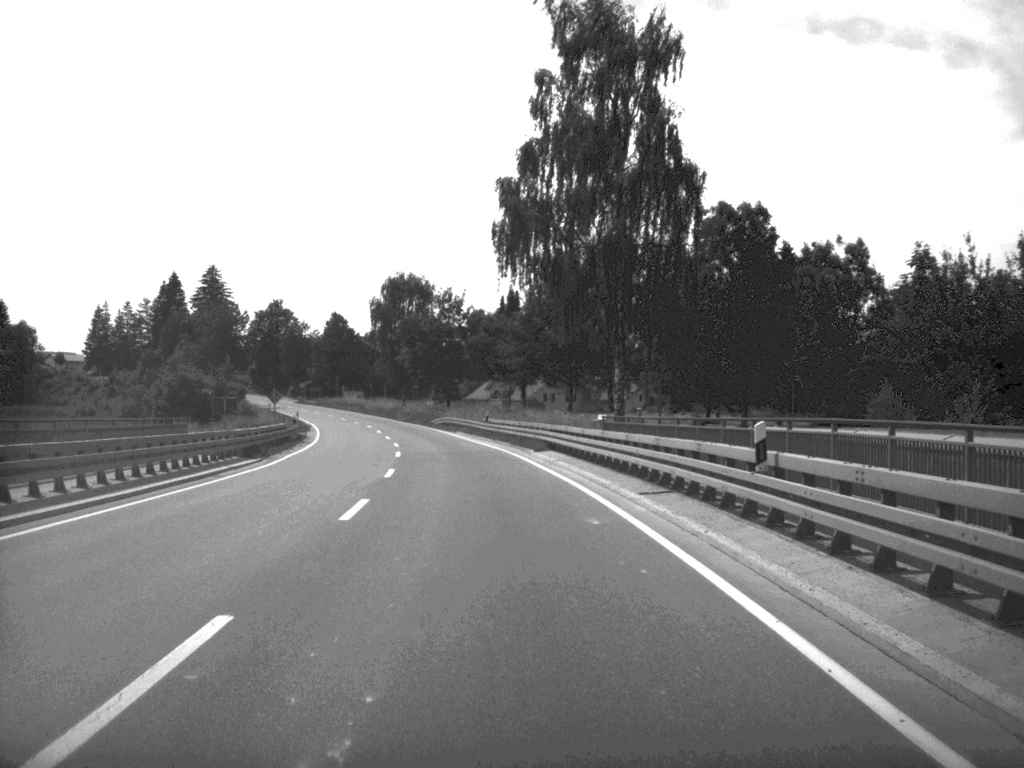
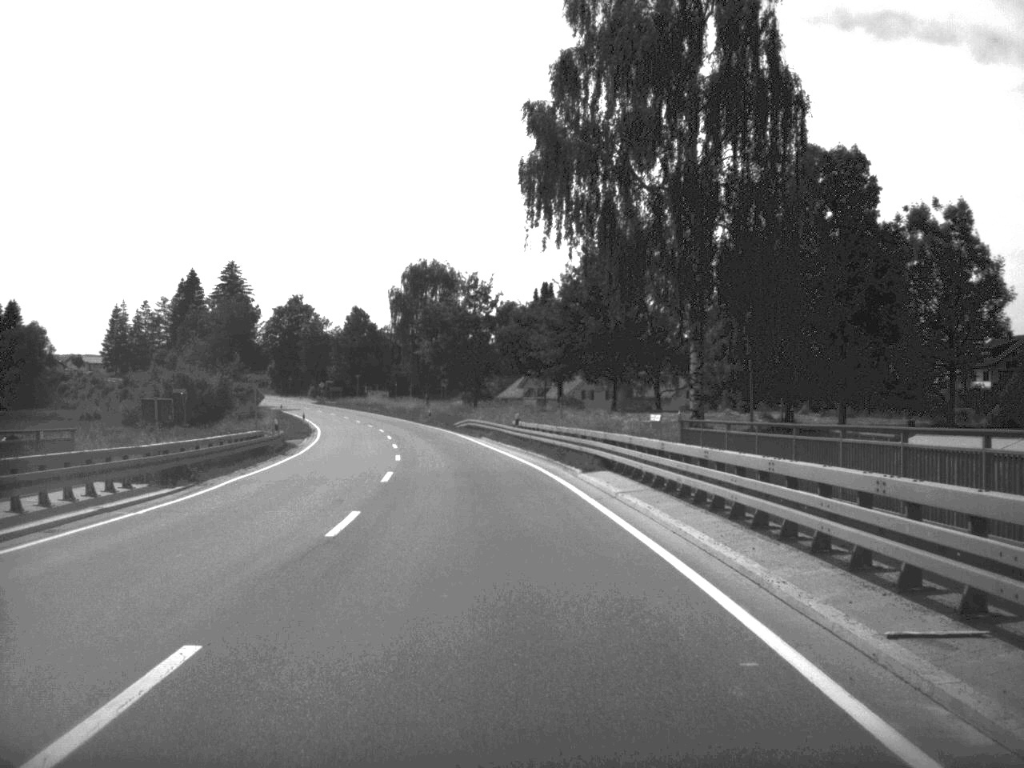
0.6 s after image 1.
(-0.2, +12.6) m; -2°
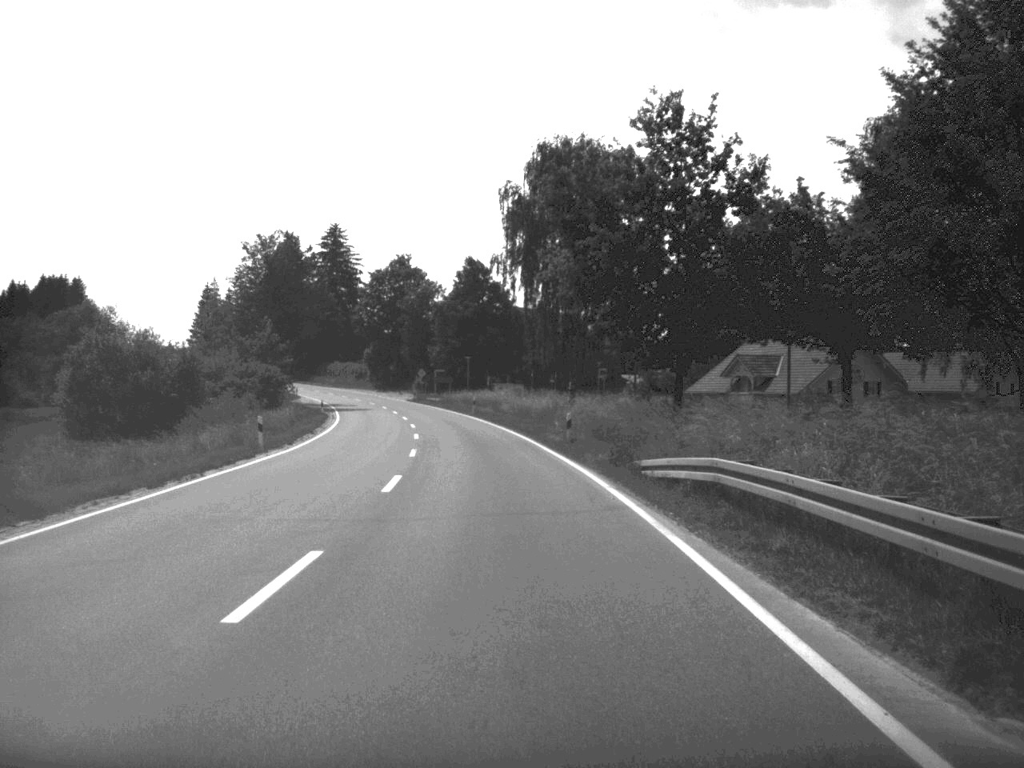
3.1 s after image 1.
(-3.5, +54.5) m; -7°
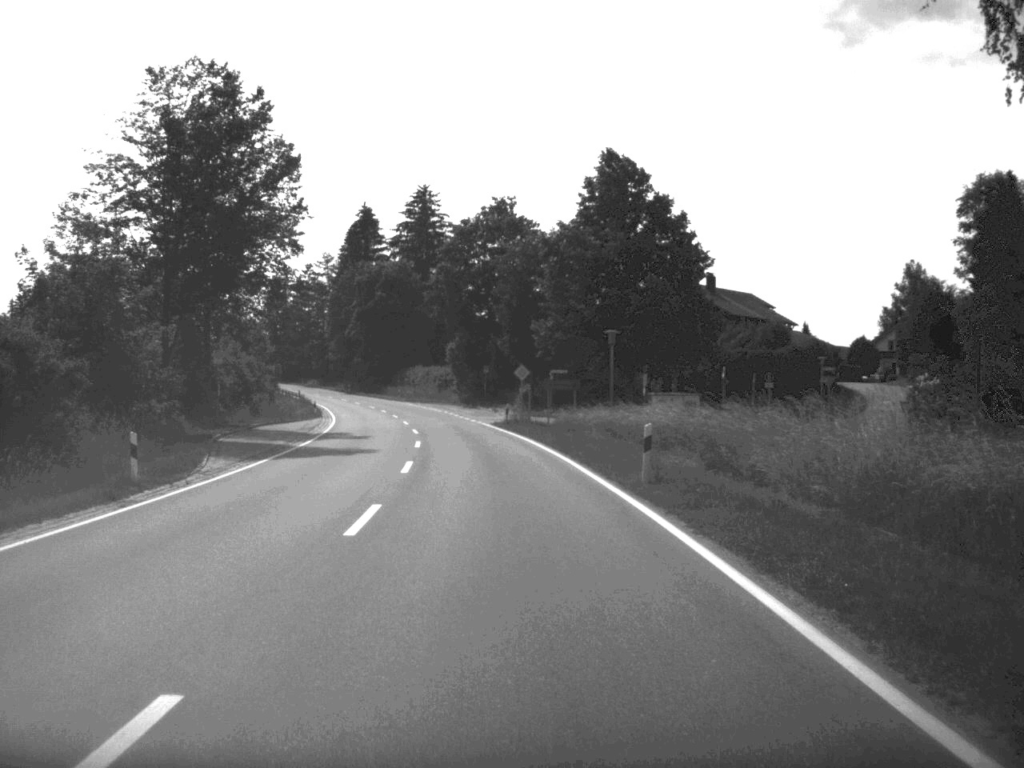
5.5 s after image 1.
(-2.8, +53.6) m; -6°
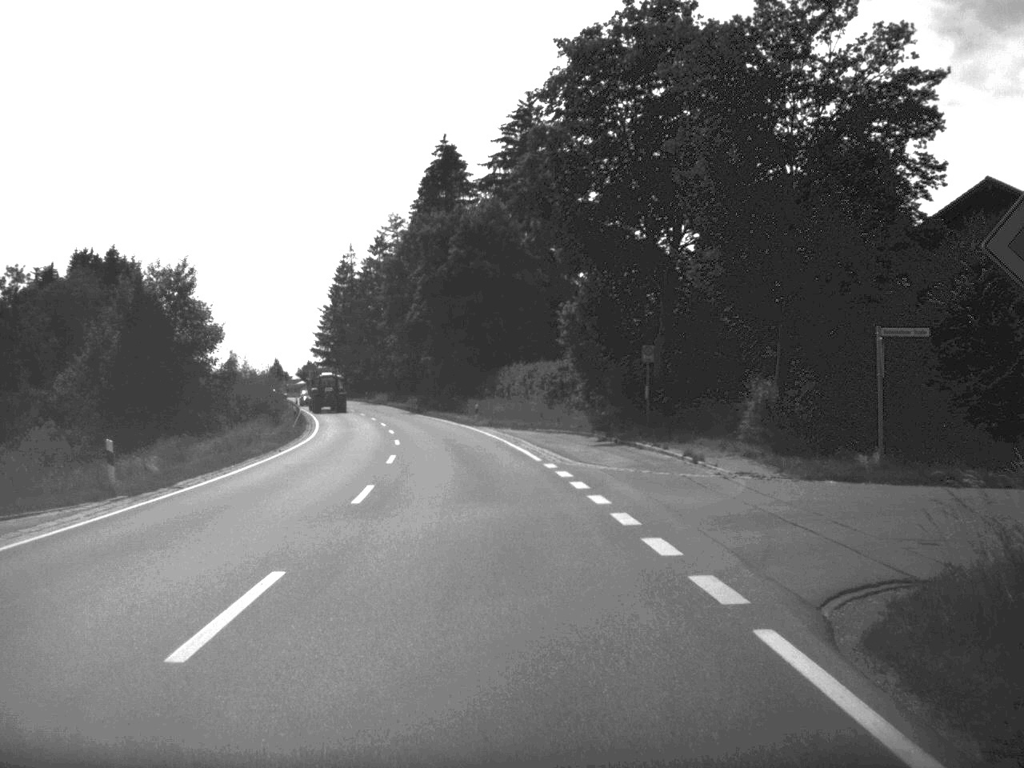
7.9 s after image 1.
(-2.7, +53.8) m; -6°
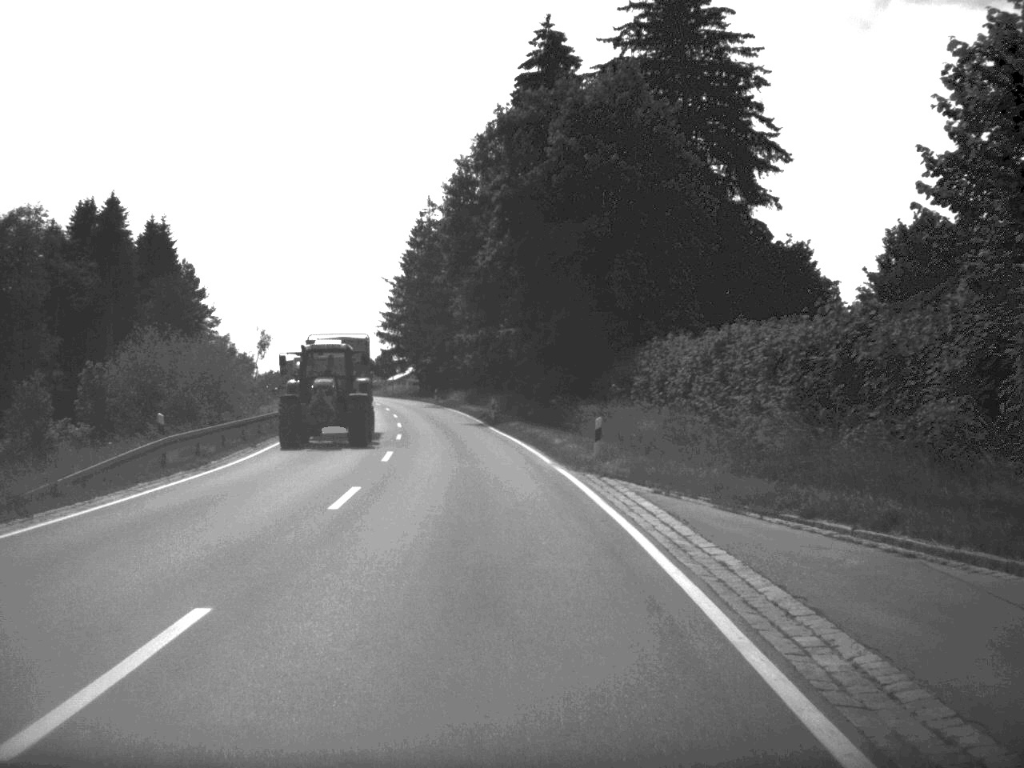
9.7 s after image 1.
(-1.6, +38.1) m; -5°
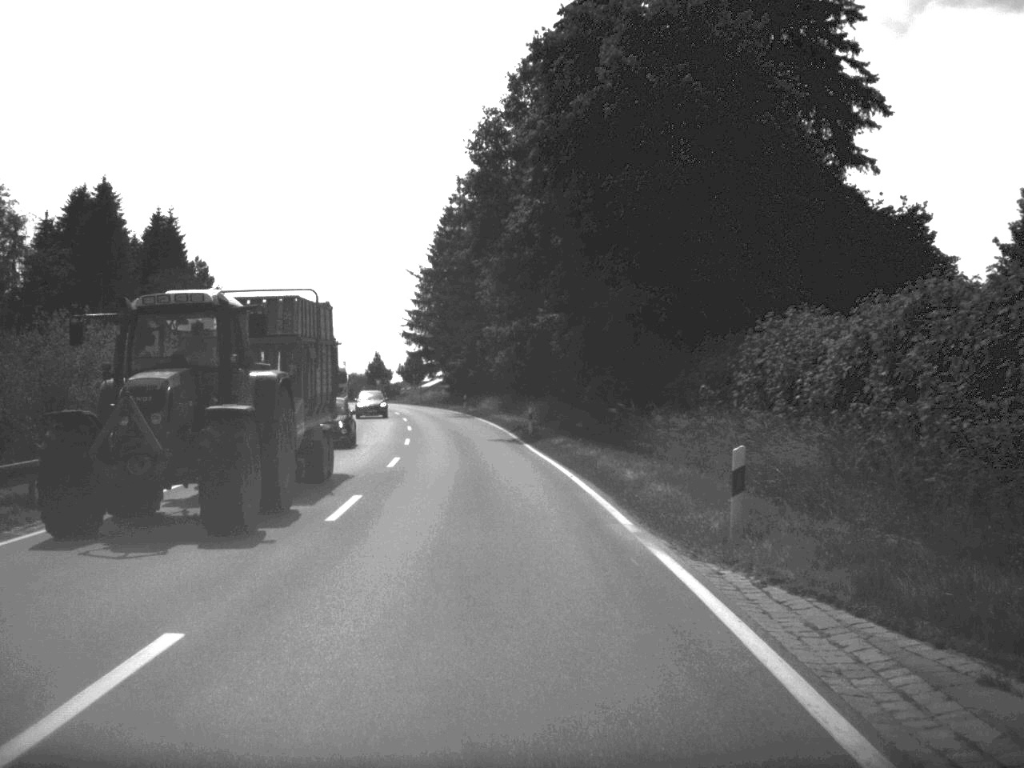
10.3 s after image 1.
(-0.2, +13.0) m; -2°
